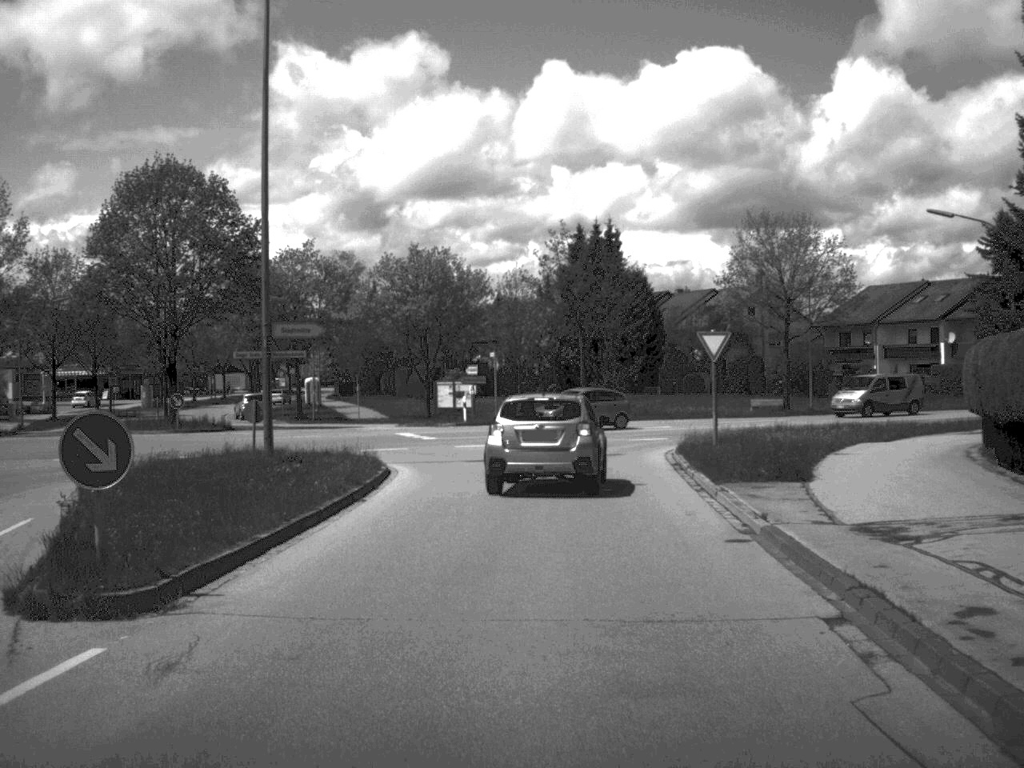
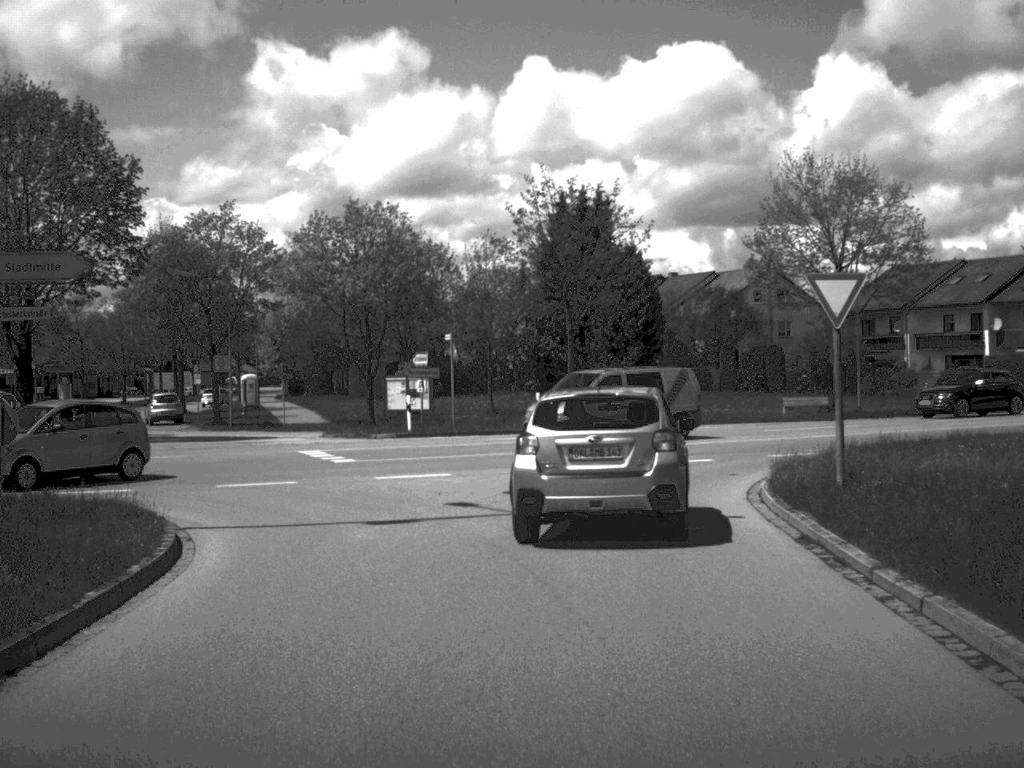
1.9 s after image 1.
(+0.1, +14.7) m; +1°
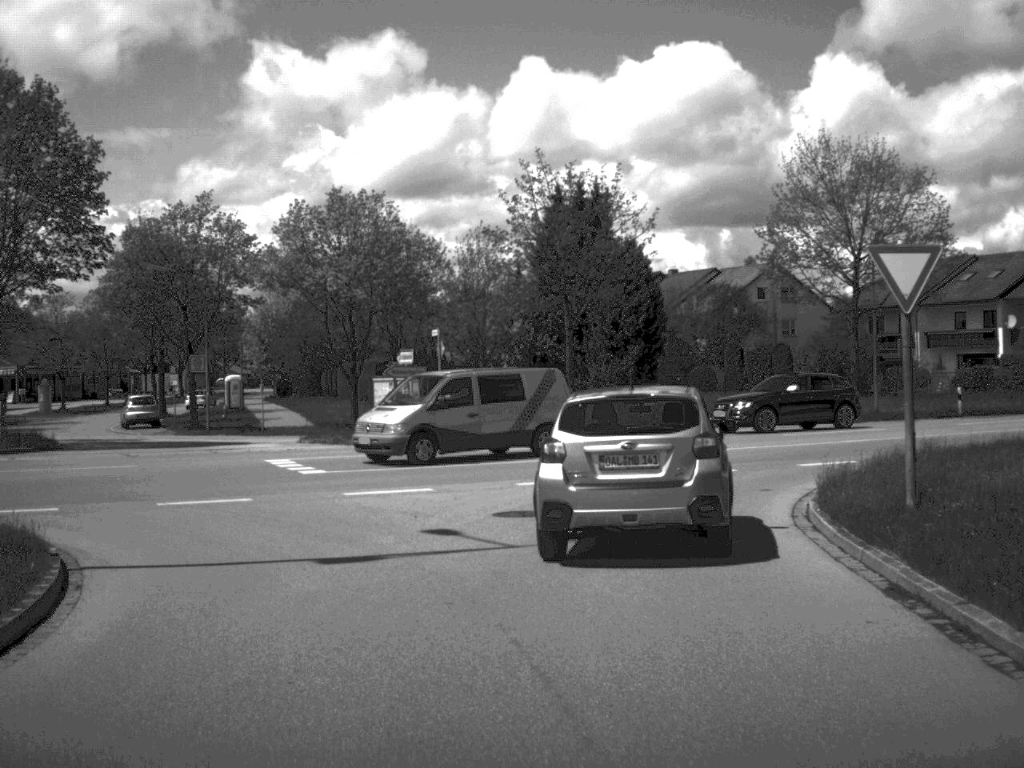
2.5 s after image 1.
(0.0, +3.4) m; 0°
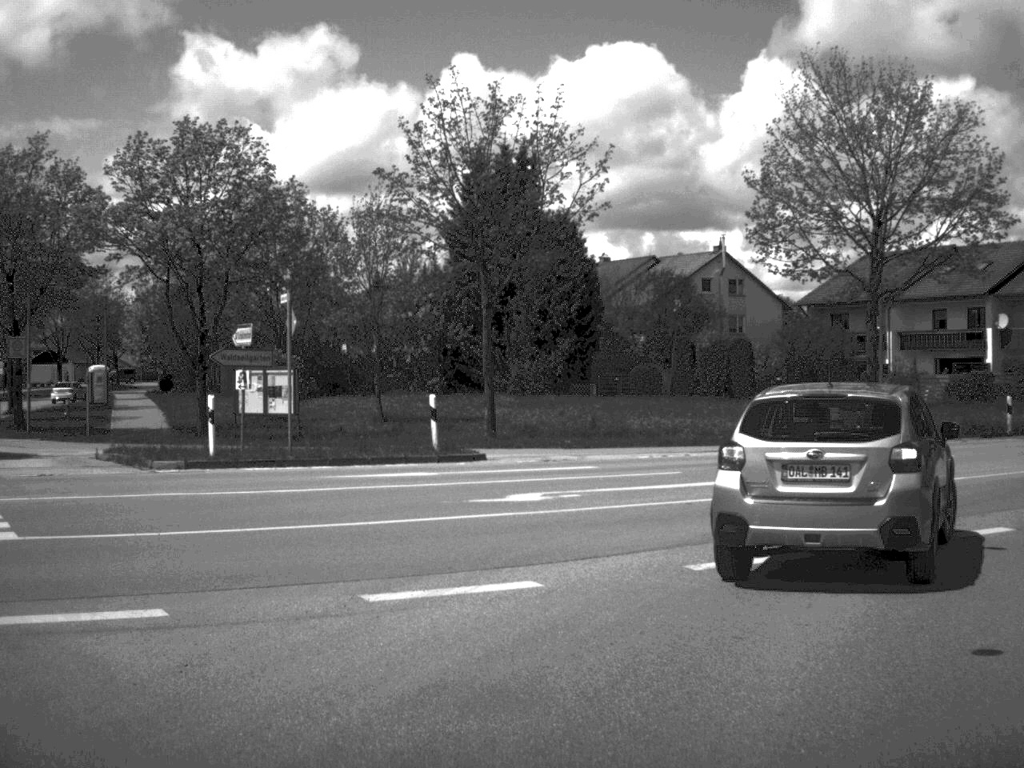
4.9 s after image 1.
(+0.3, +11.7) m; +4°
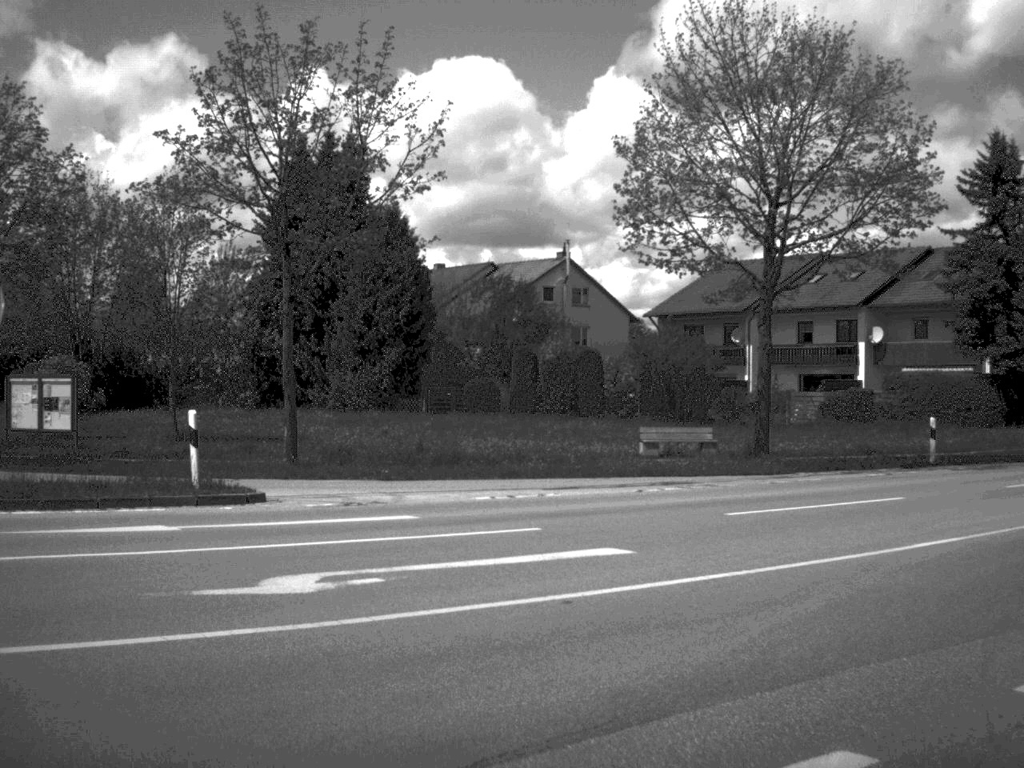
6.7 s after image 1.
(+0.3, +6.4) m; +8°
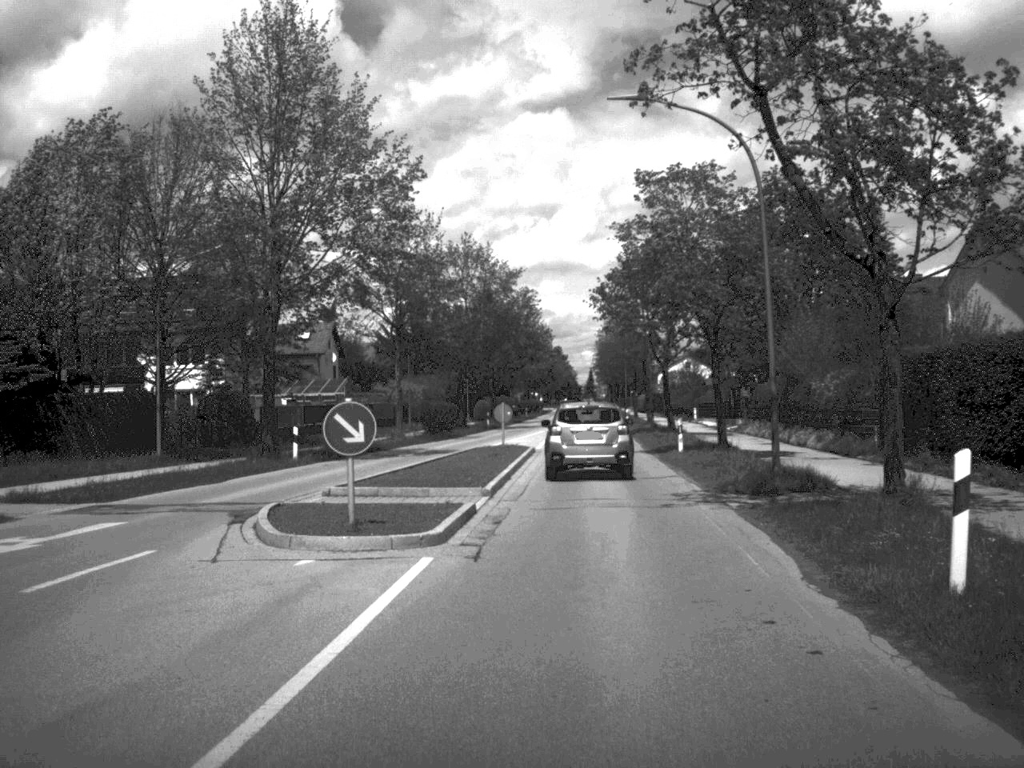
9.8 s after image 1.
(+6.4, +13.5) m; +49°
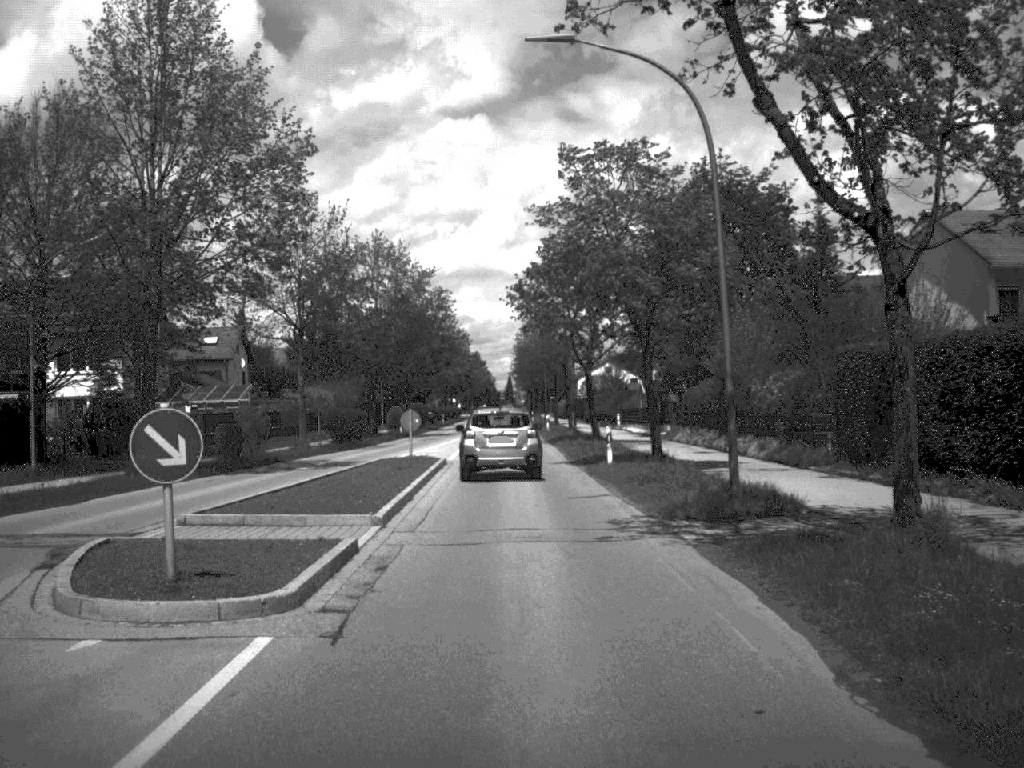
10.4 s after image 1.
(+0.1, +4.1) m; +3°
